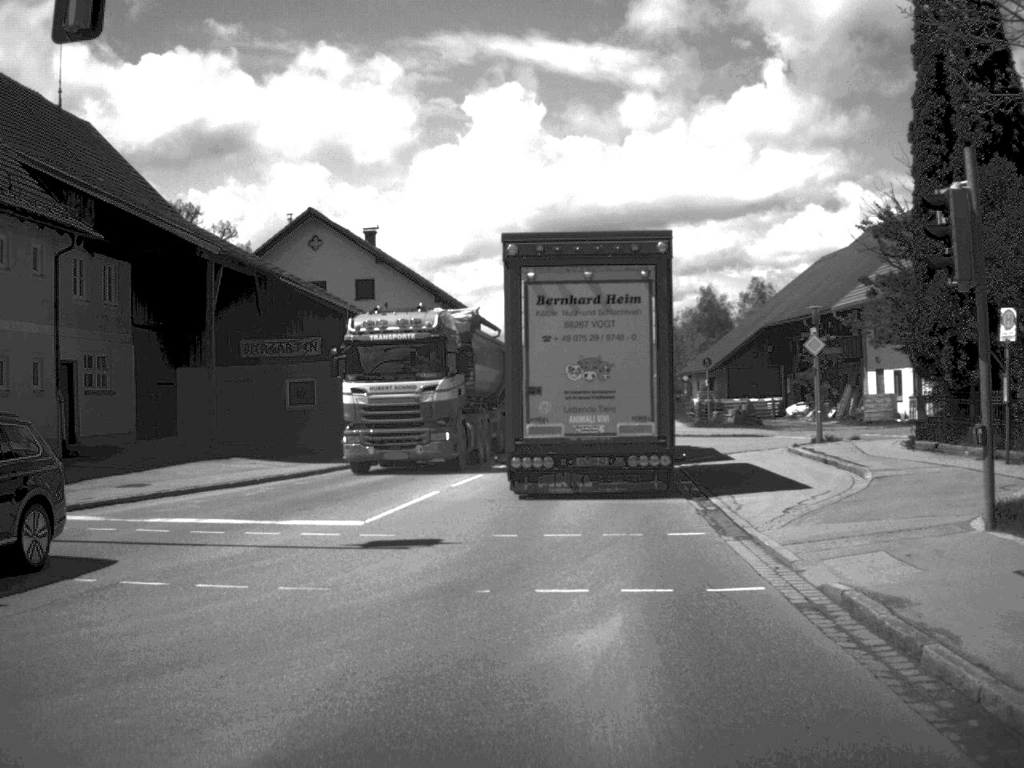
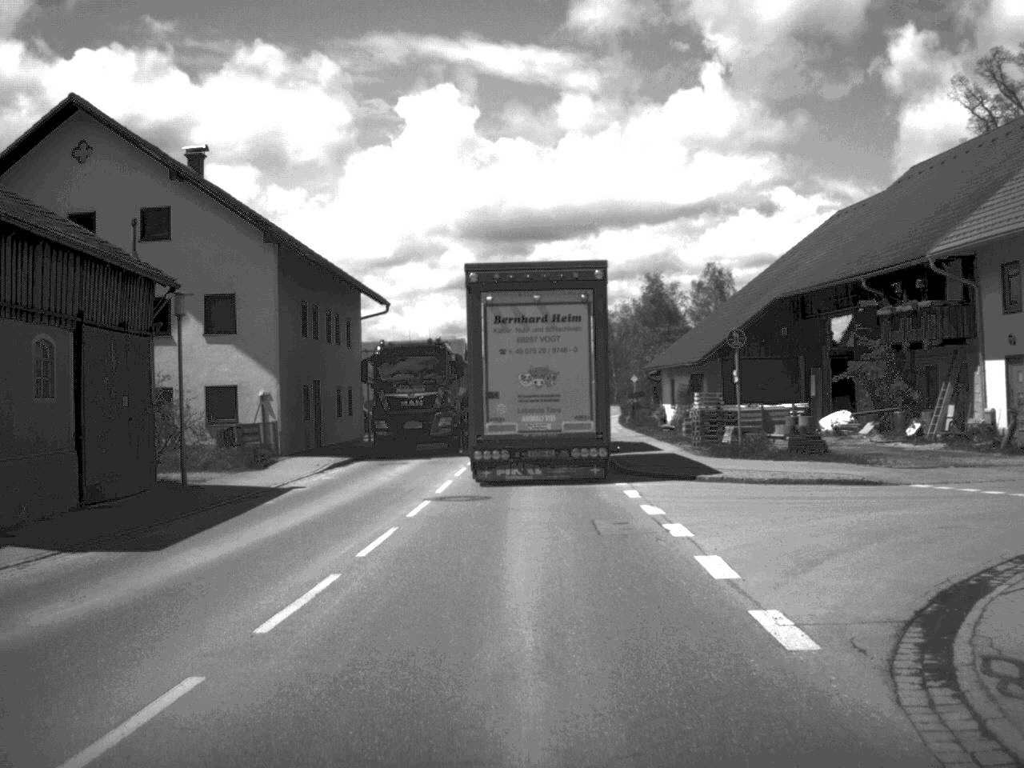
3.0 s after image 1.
(+0.9, +23.2) m; +3°
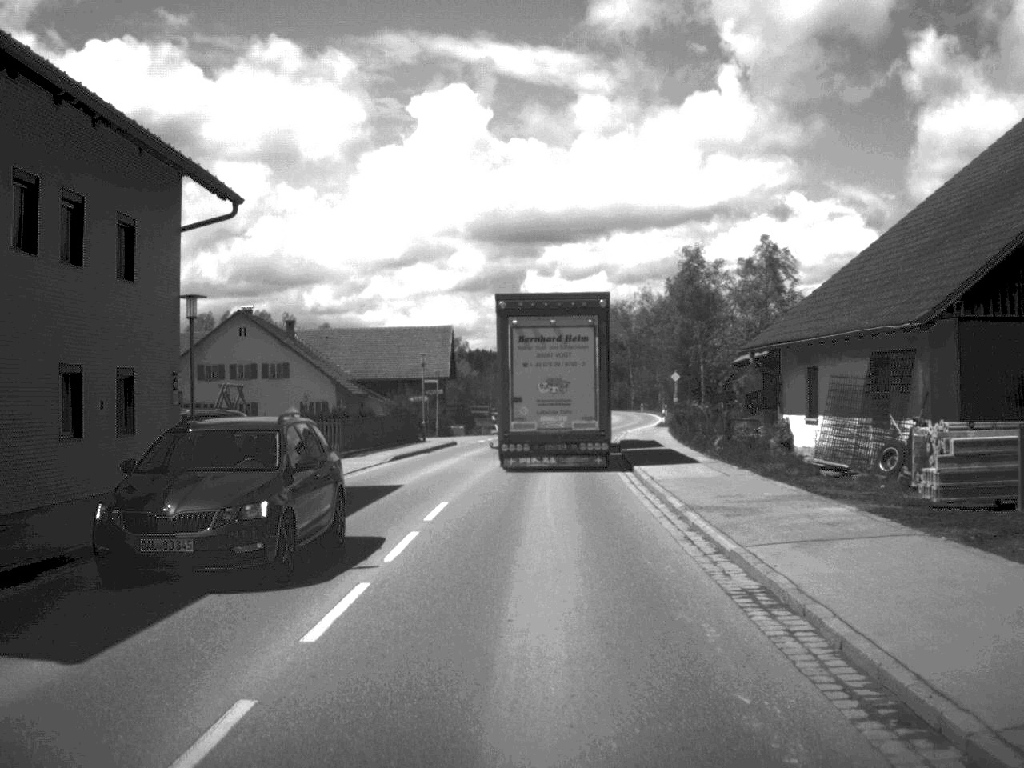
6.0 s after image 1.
(+0.1, +27.1) m; 0°
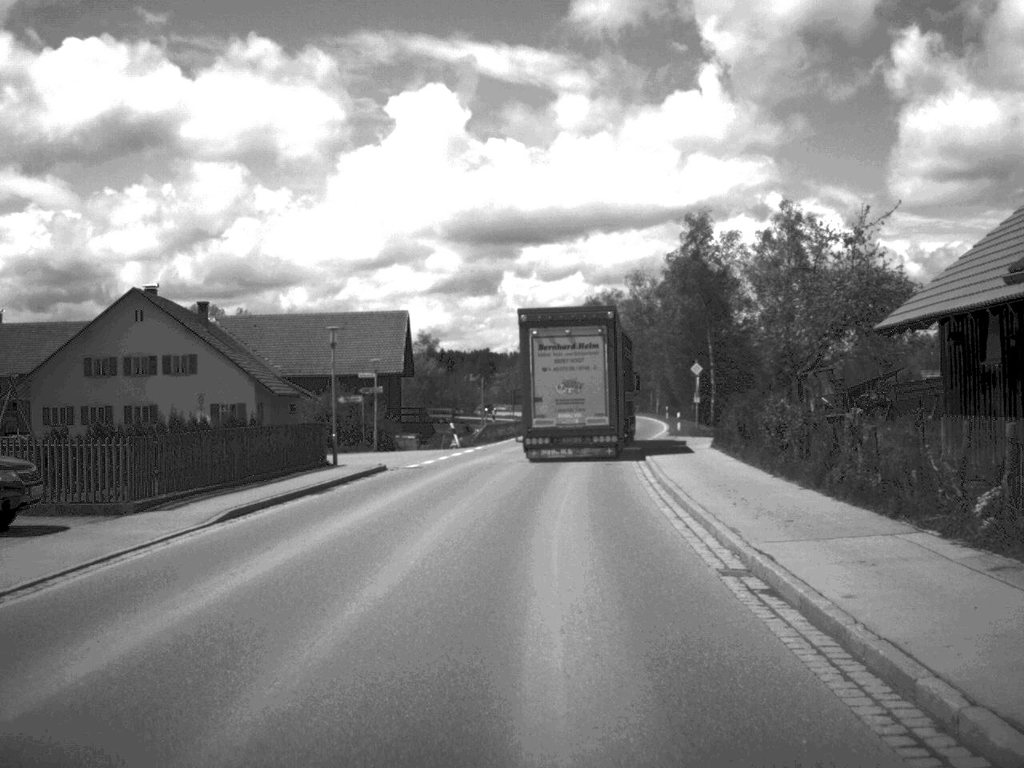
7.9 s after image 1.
(+0.1, +19.0) m; +1°
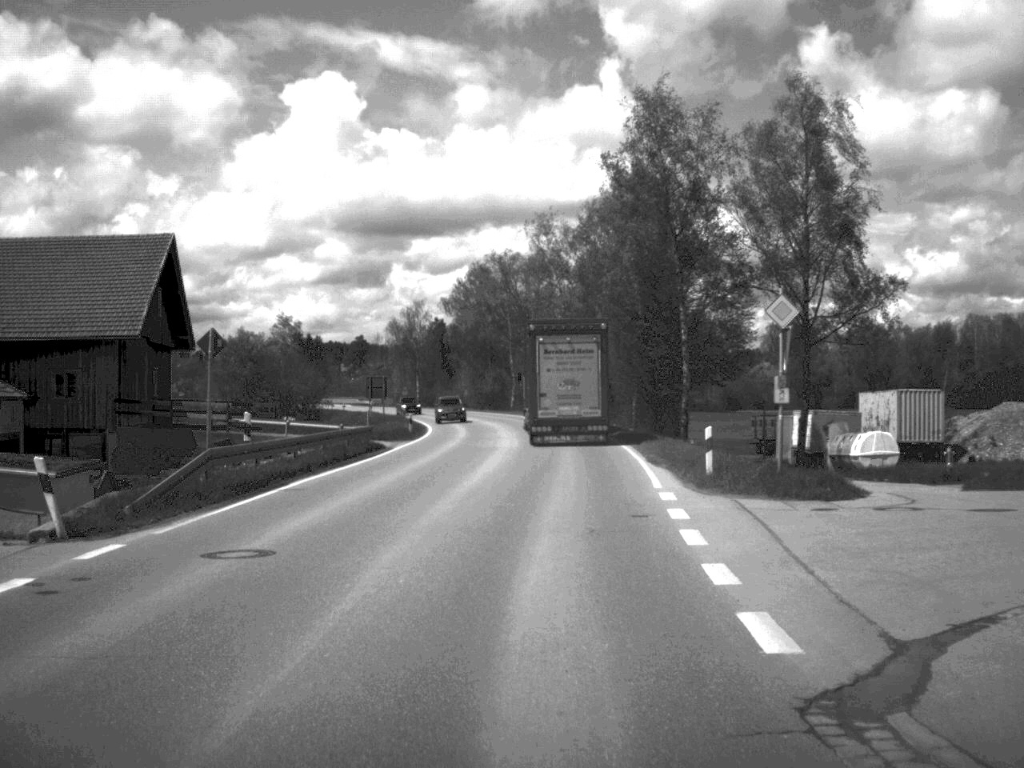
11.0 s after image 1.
(+1.4, +36.0) m; +5°
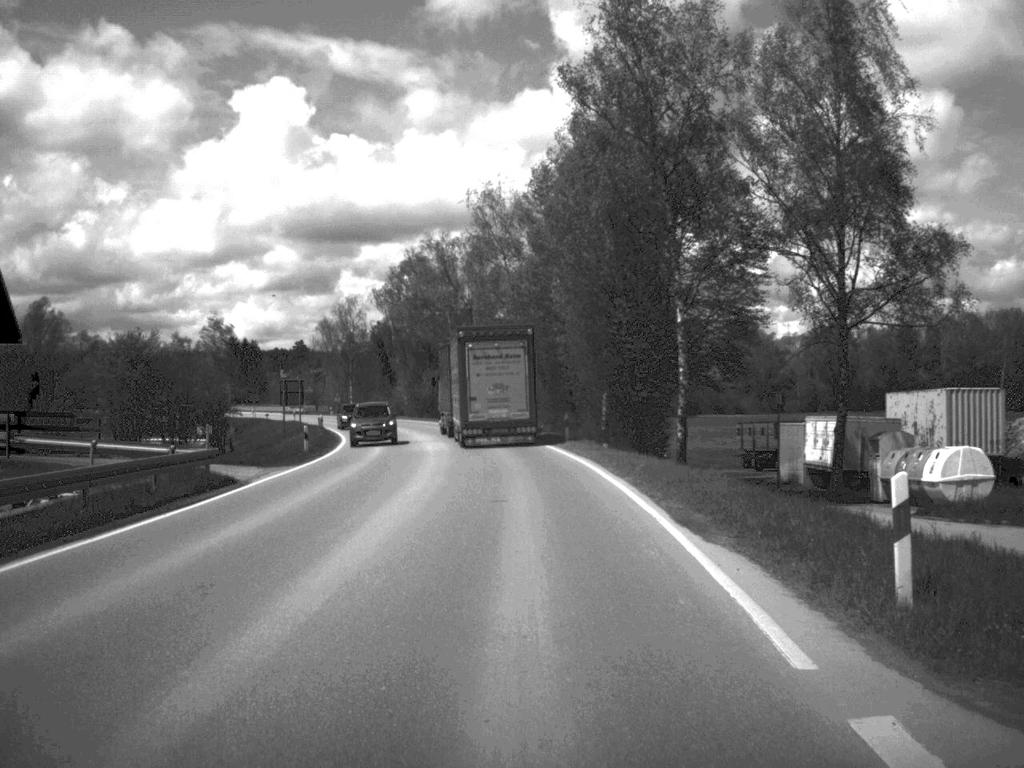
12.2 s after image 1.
(+0.3, +15.0) m; +2°
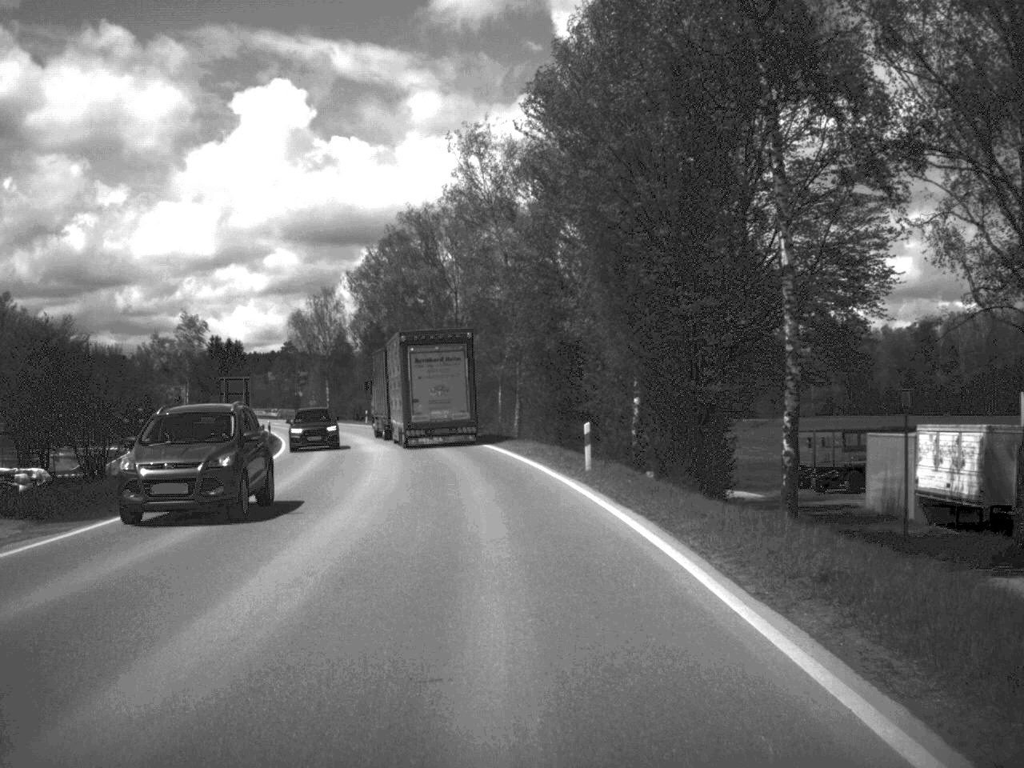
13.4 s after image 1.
(+0.1, +16.1) m; 0°
